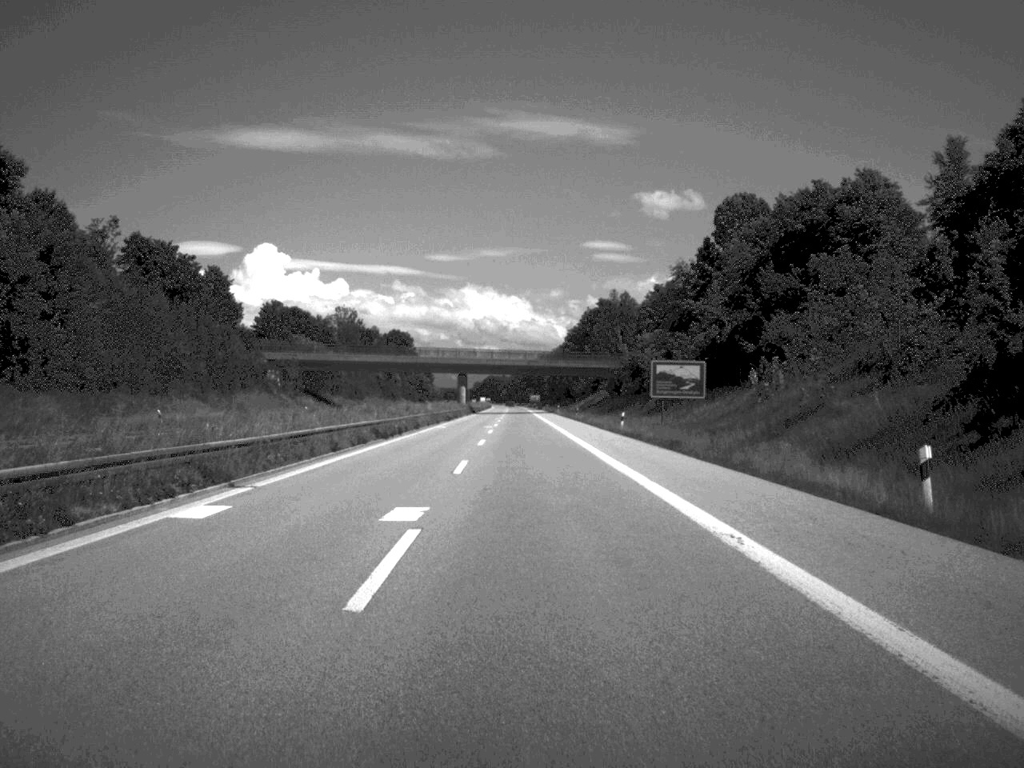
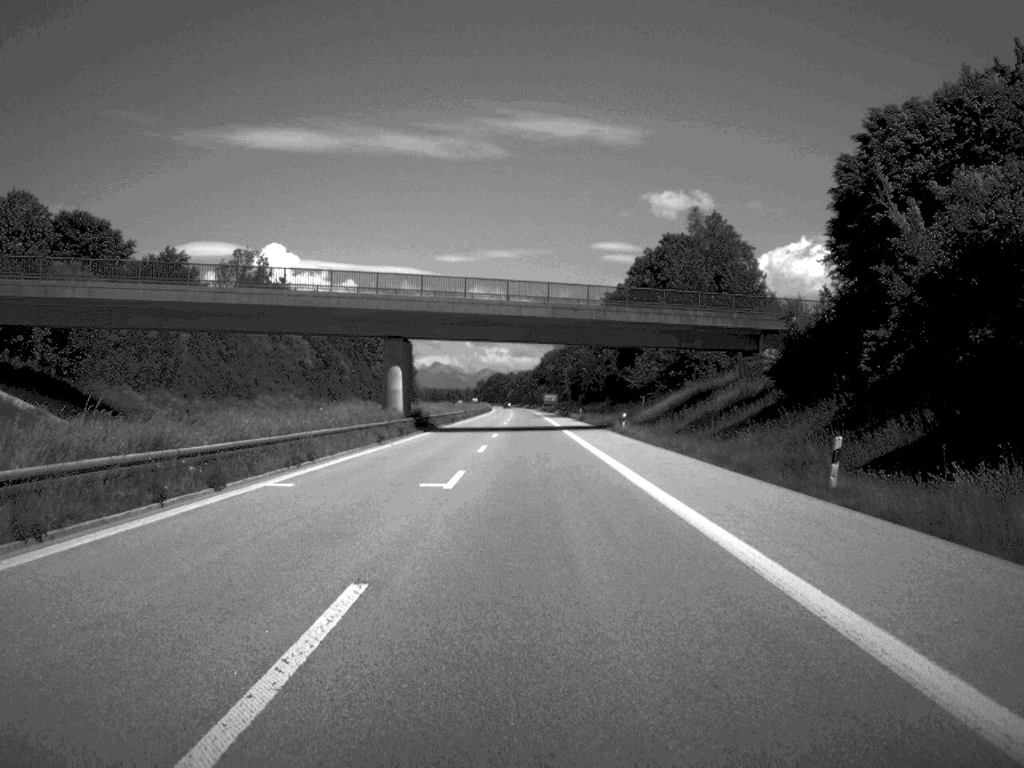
(-0.7, +92.9) m; -1°
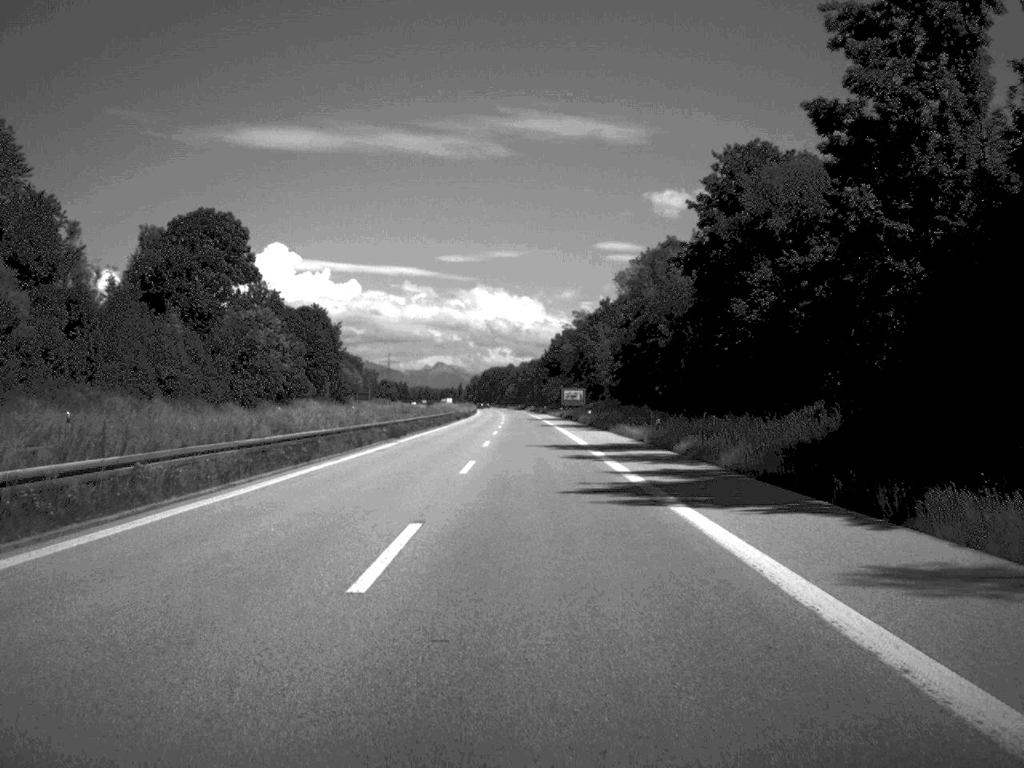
(-0.3, +118.1) m; 0°
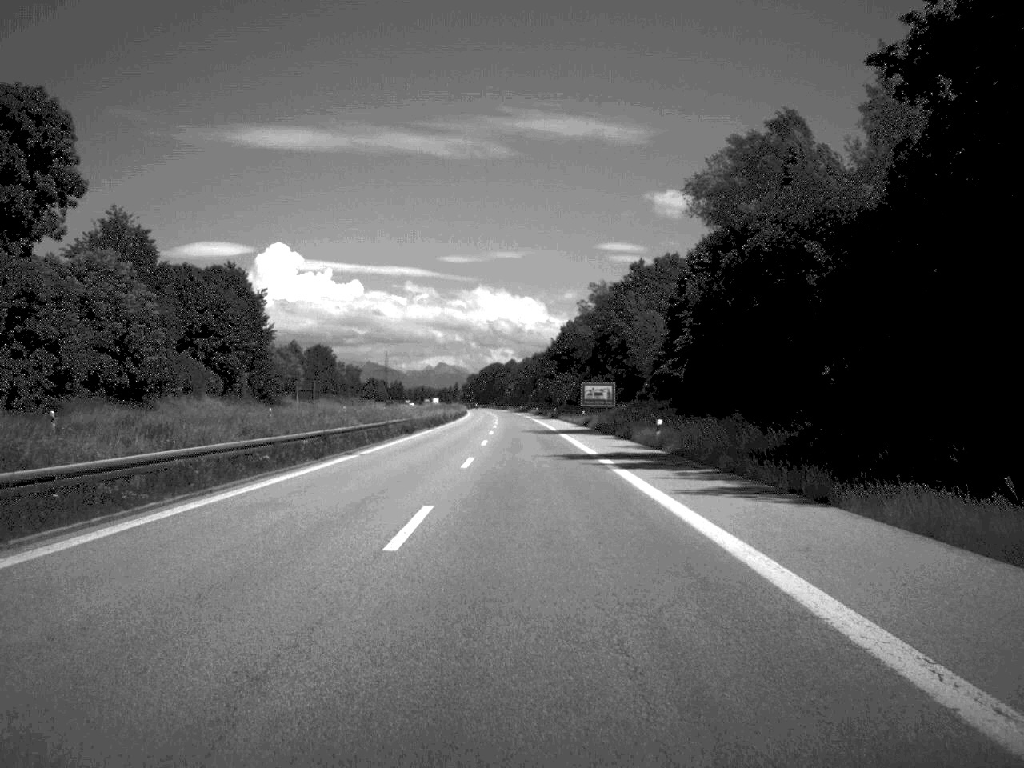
(-0.1, +50.3) m; 0°
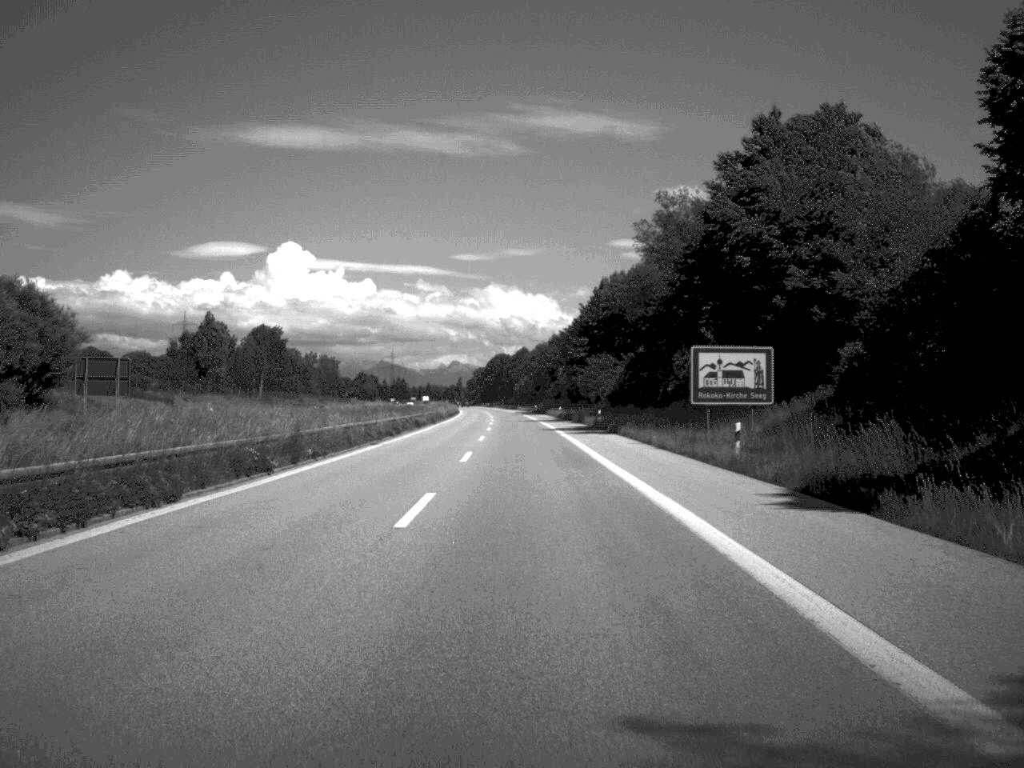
(-0.4, +68.5) m; -1°
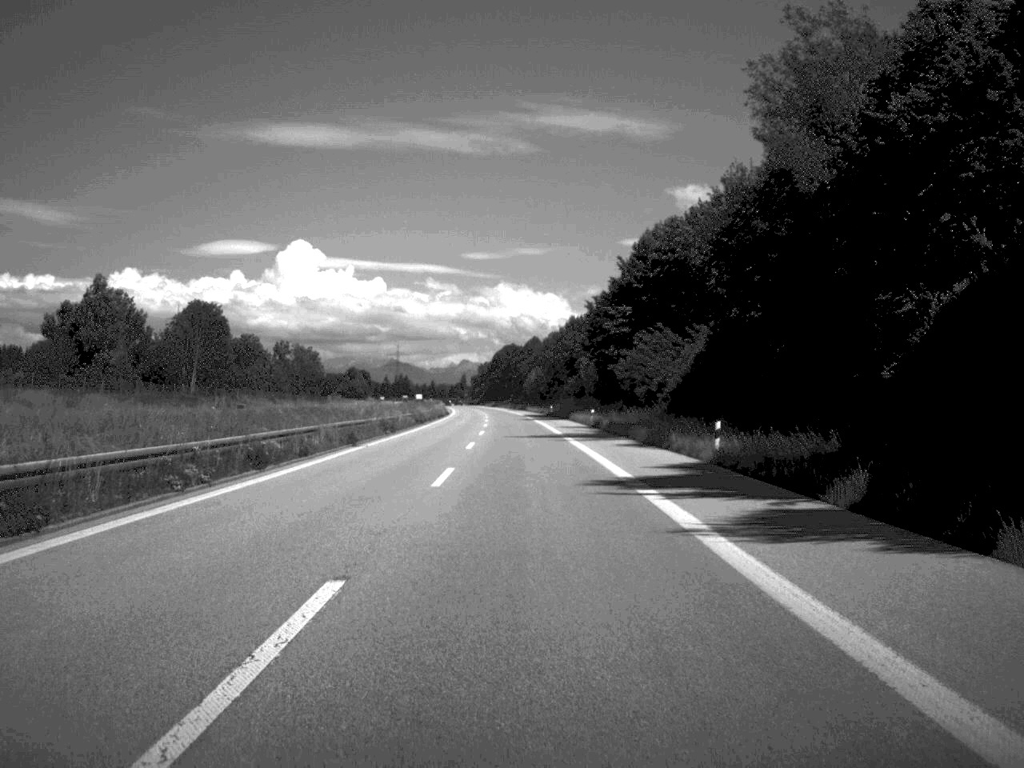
(-0.2, +45.9) m; -1°
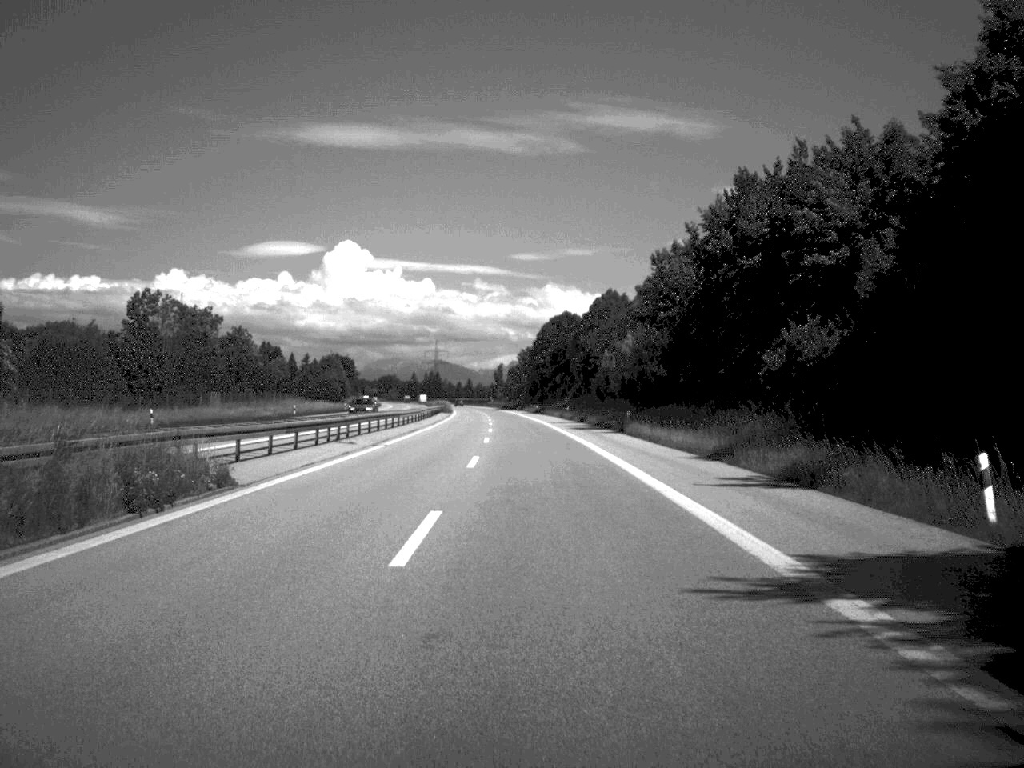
(-2.4, +116.7) m; -2°
